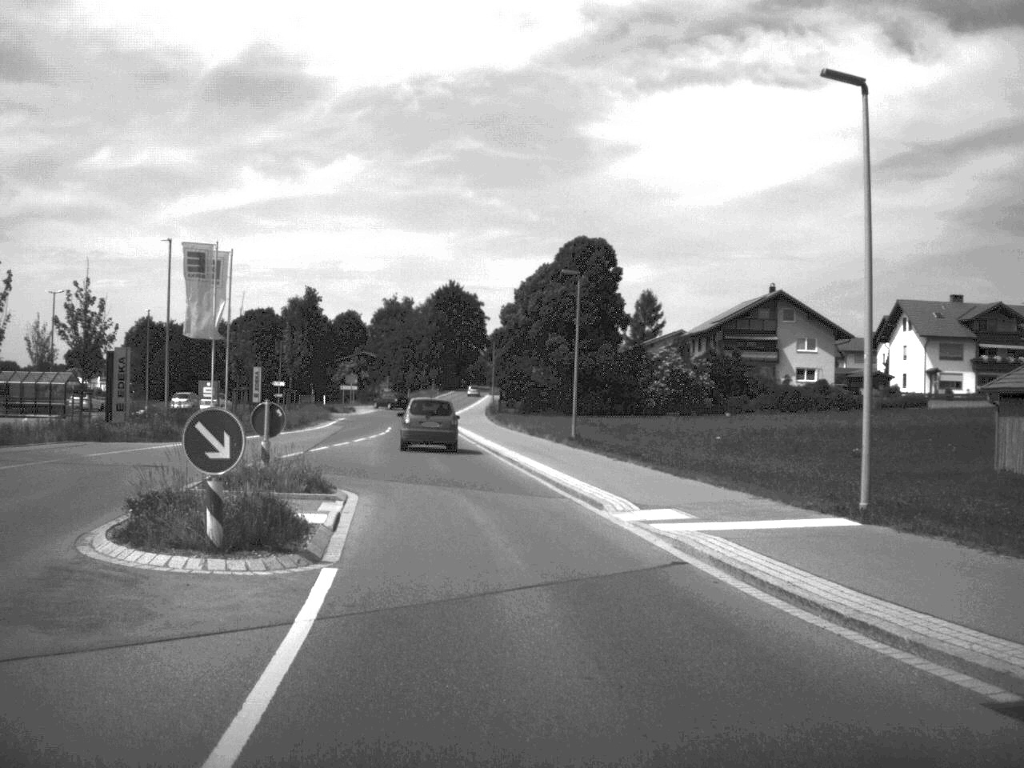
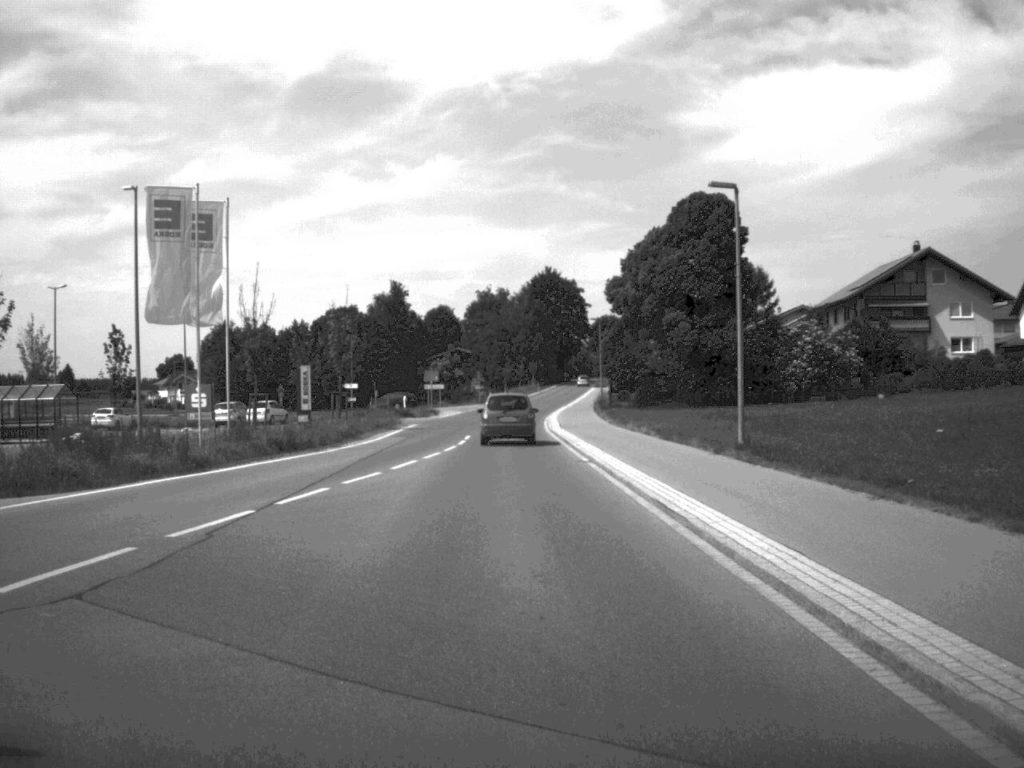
(-0.7, +16.7) m; -5°
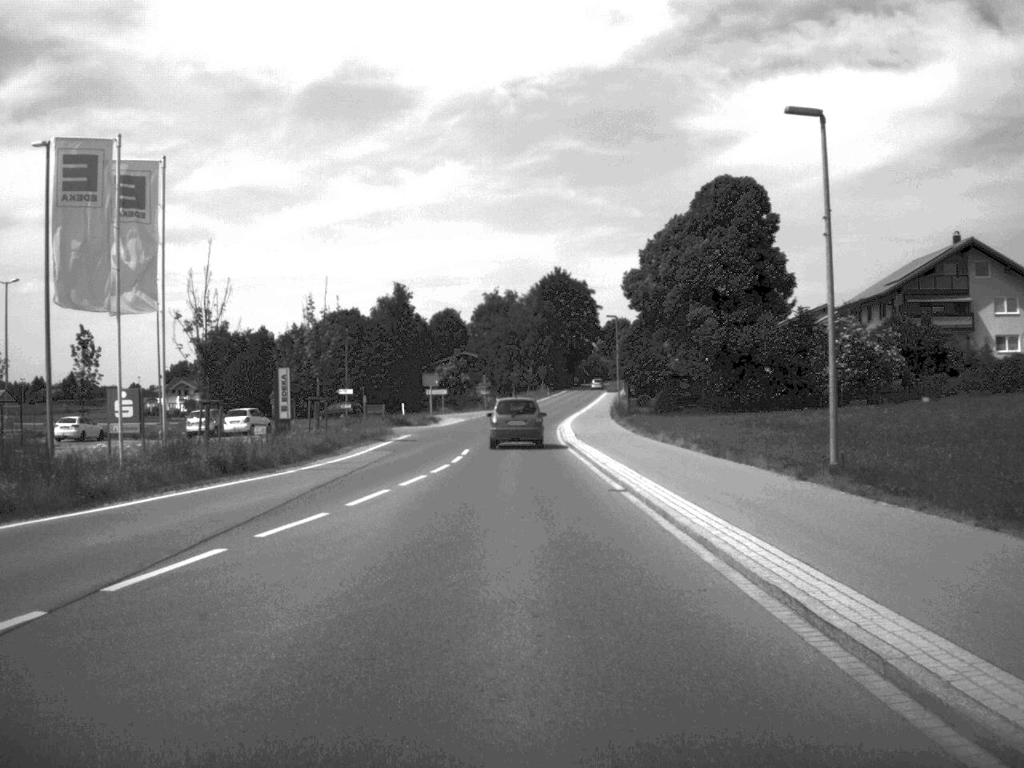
(0.0, +8.1) m; 0°
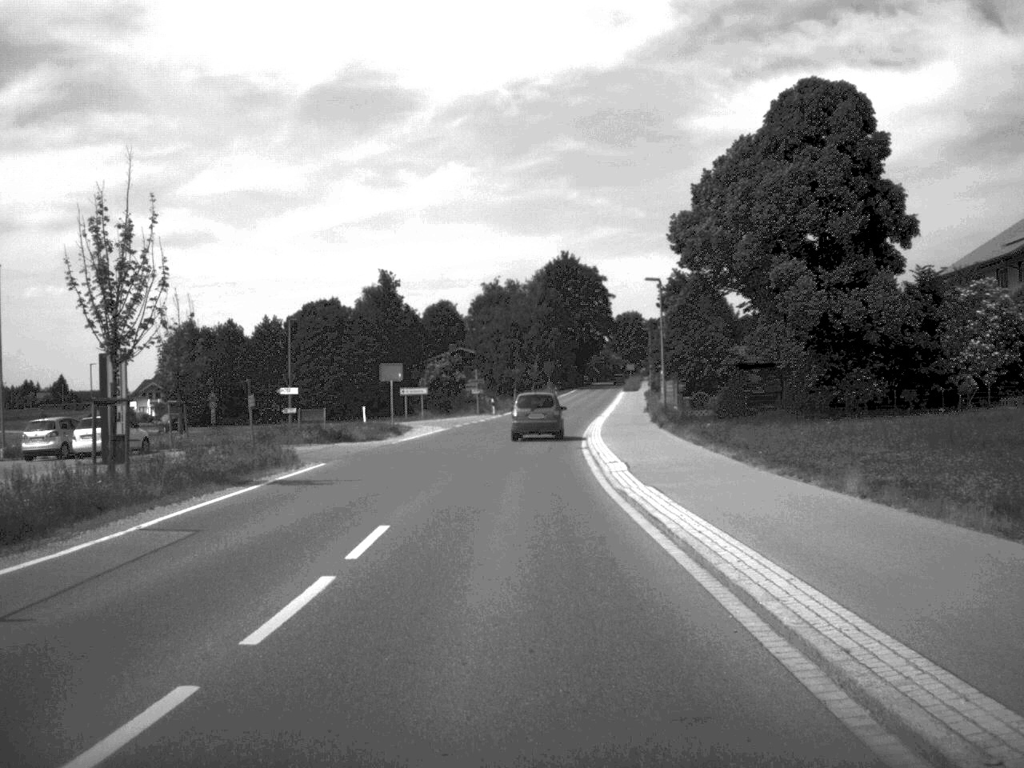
(0.0, +24.1) m; 0°
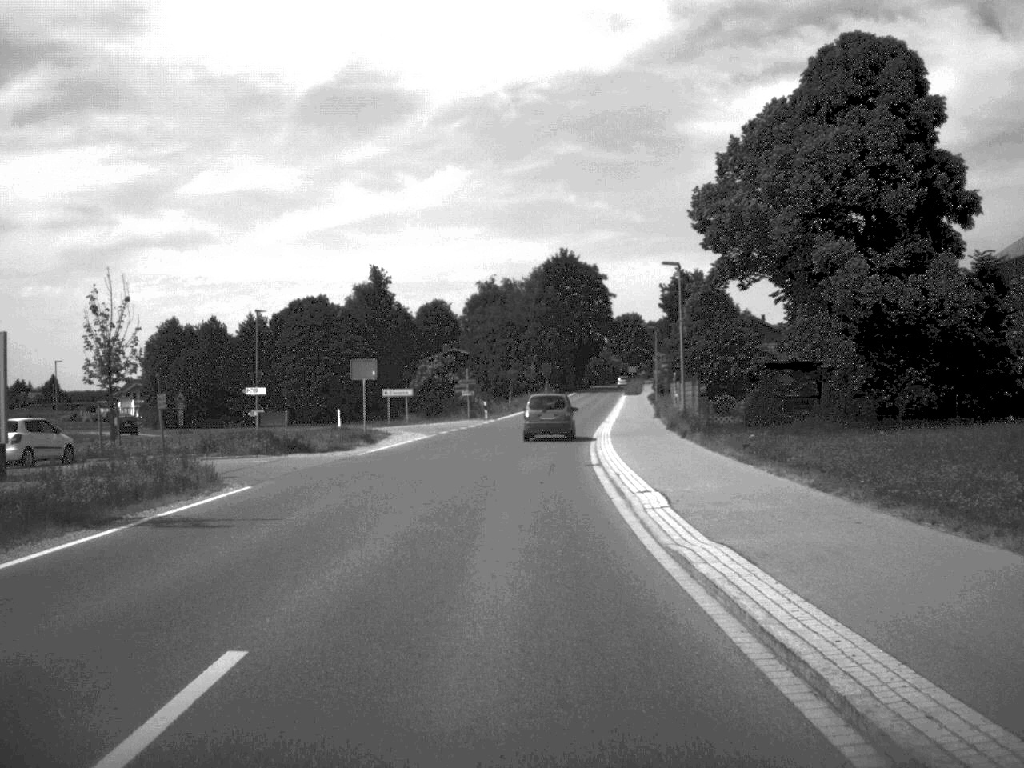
(0.0, +7.9) m; 0°
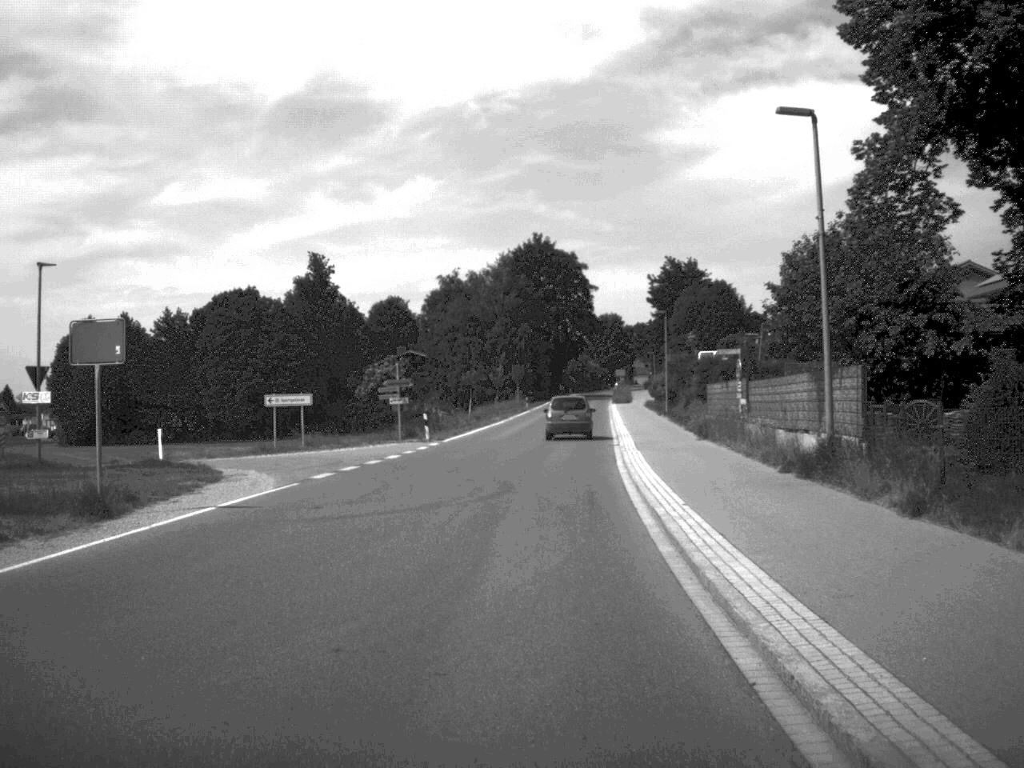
(+0.2, +26.0) m; +1°
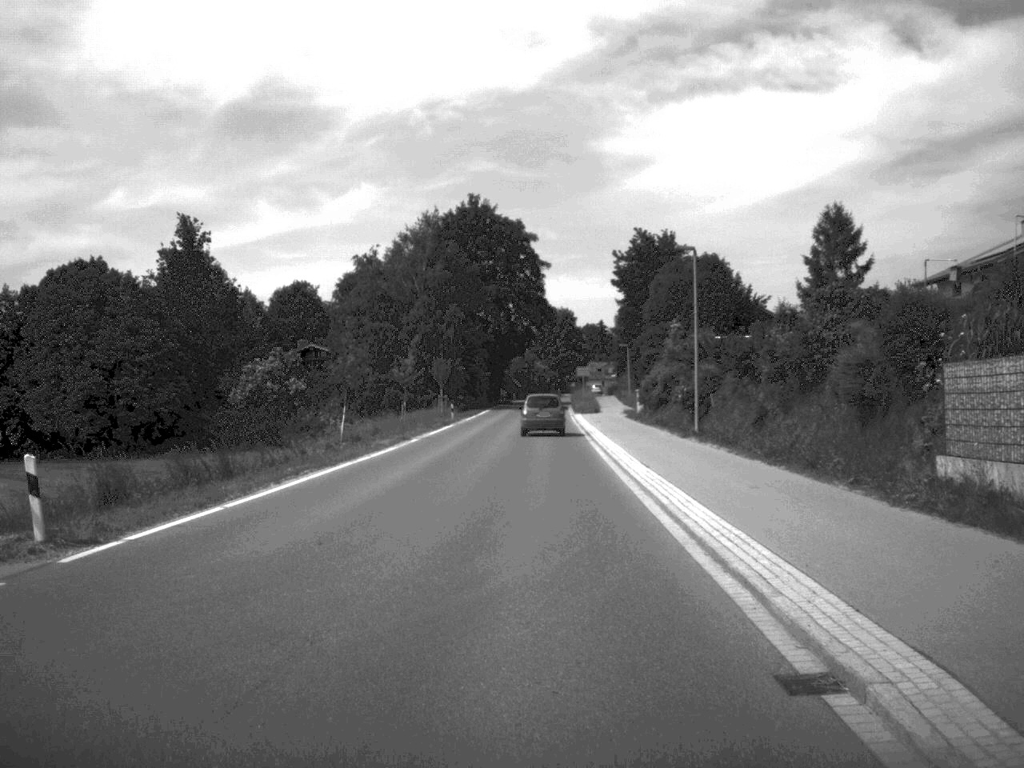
(+0.9, +34.4) m; +3°
